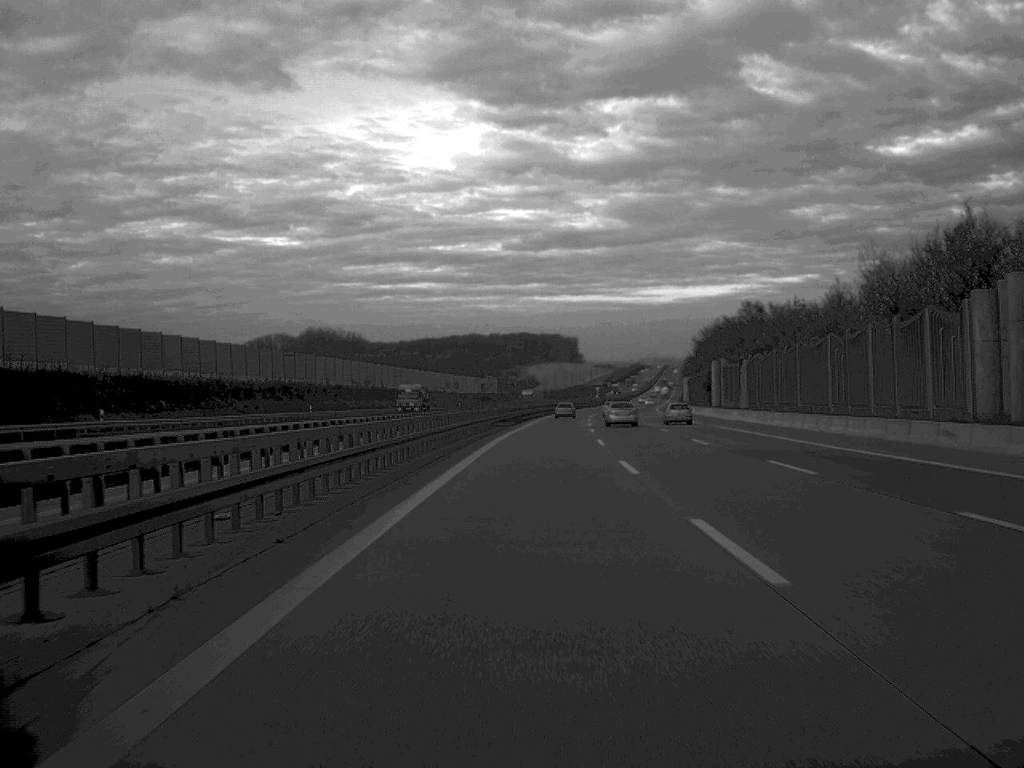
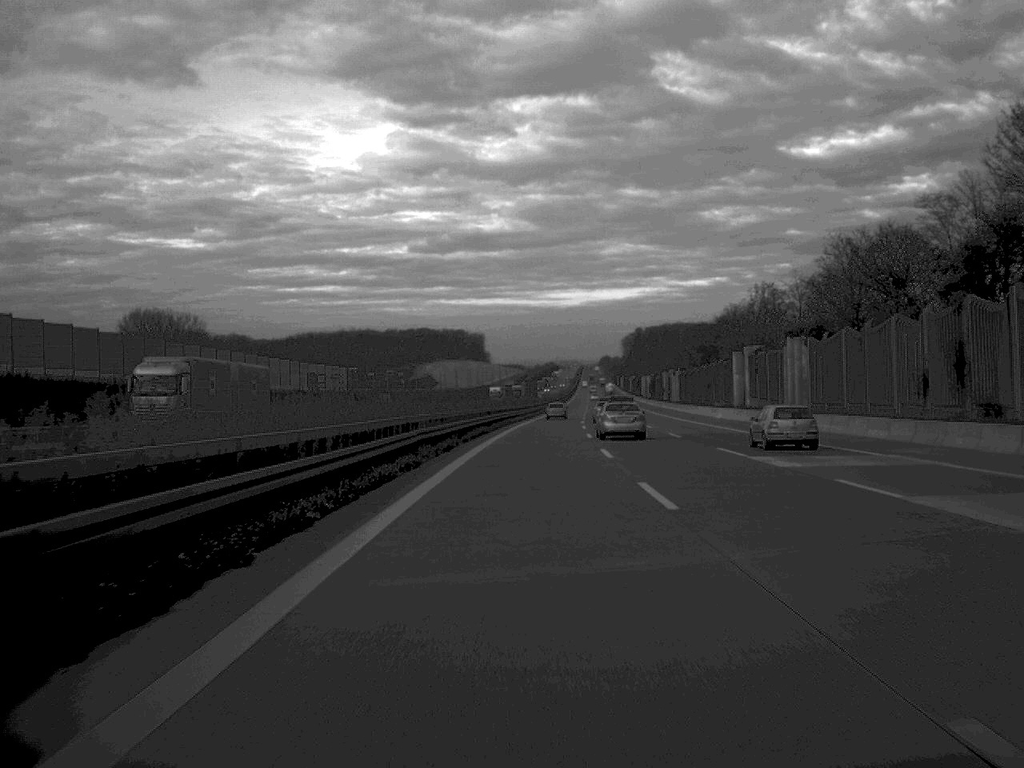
(+5.1, +134.6) m; +4°
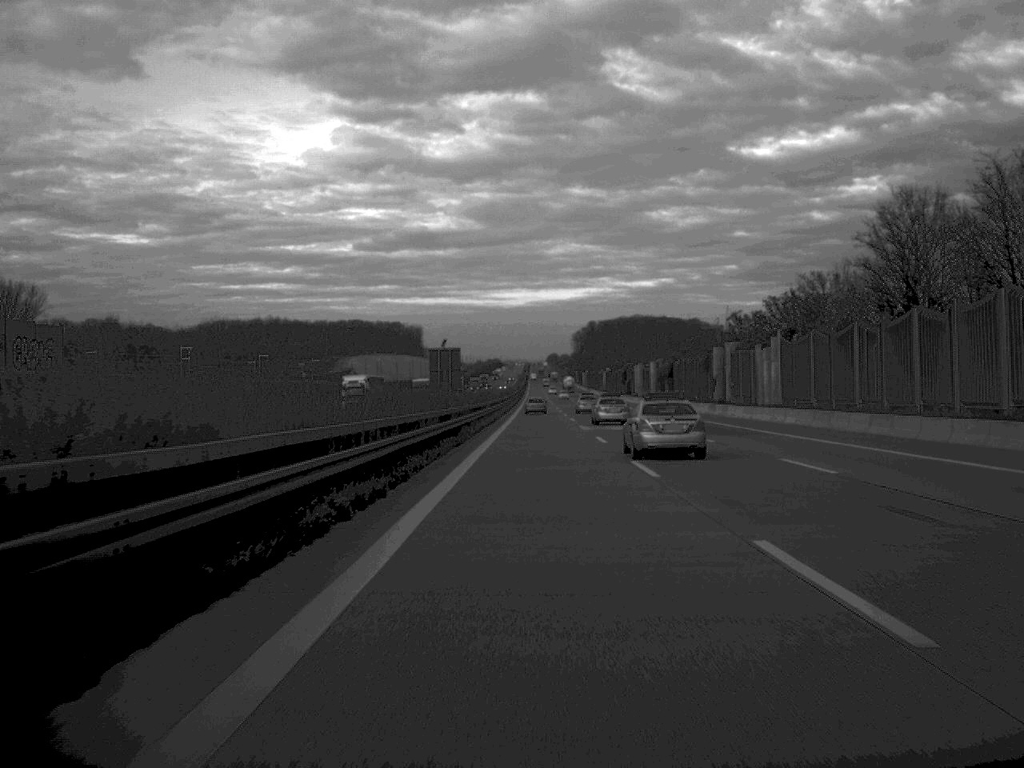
(+2.1, +98.3) m; +3°
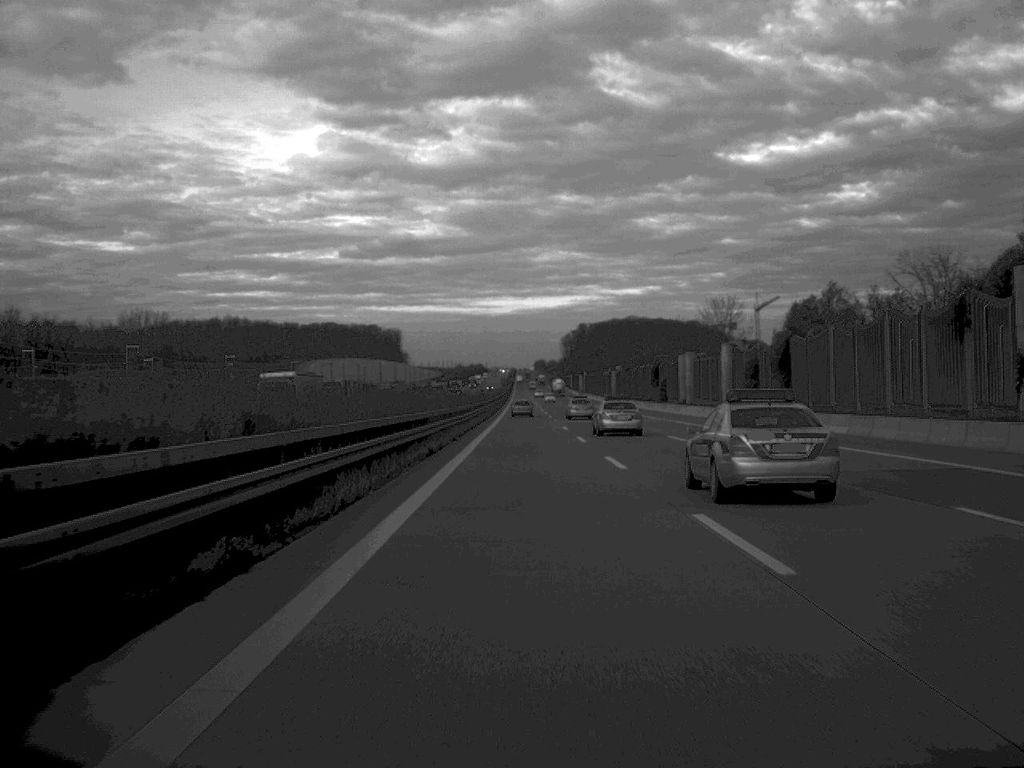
(+0.5, +68.1) m; +1°
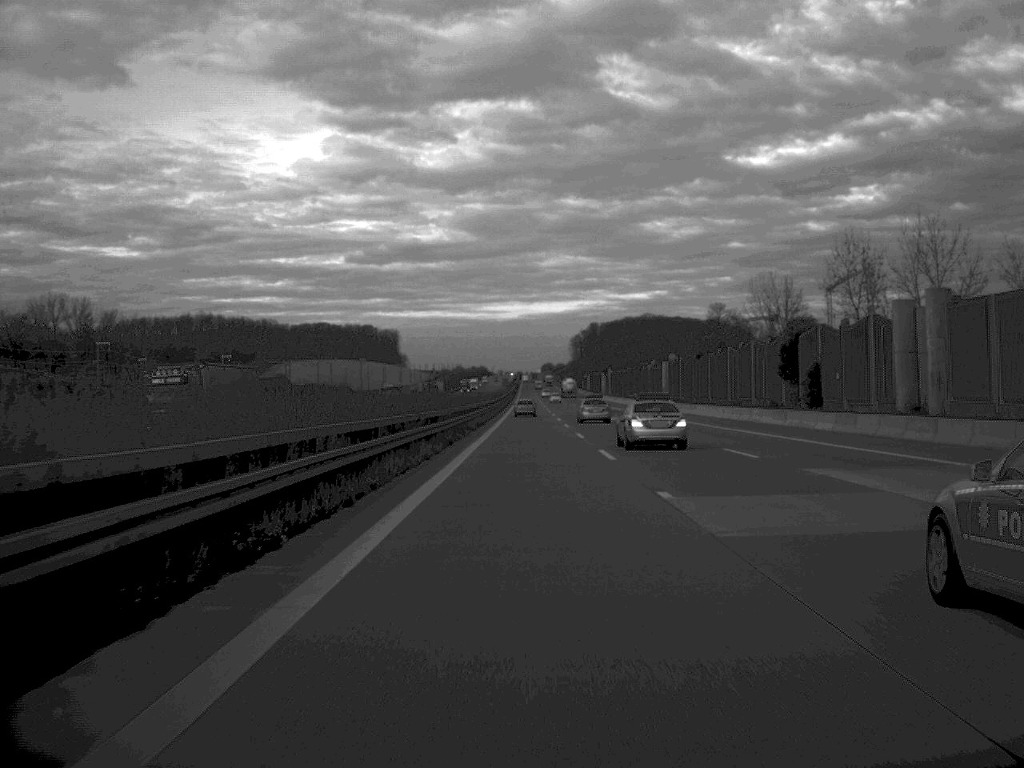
(-0.2, +66.5) m; 0°
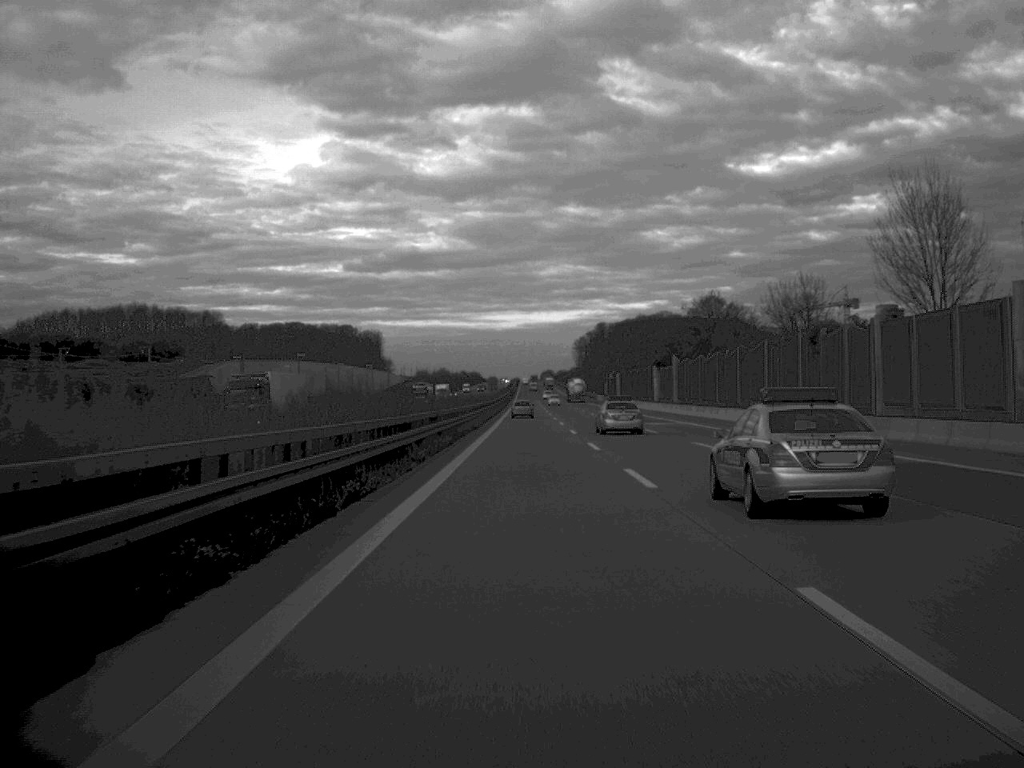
(0.0, +99.6) m; 0°
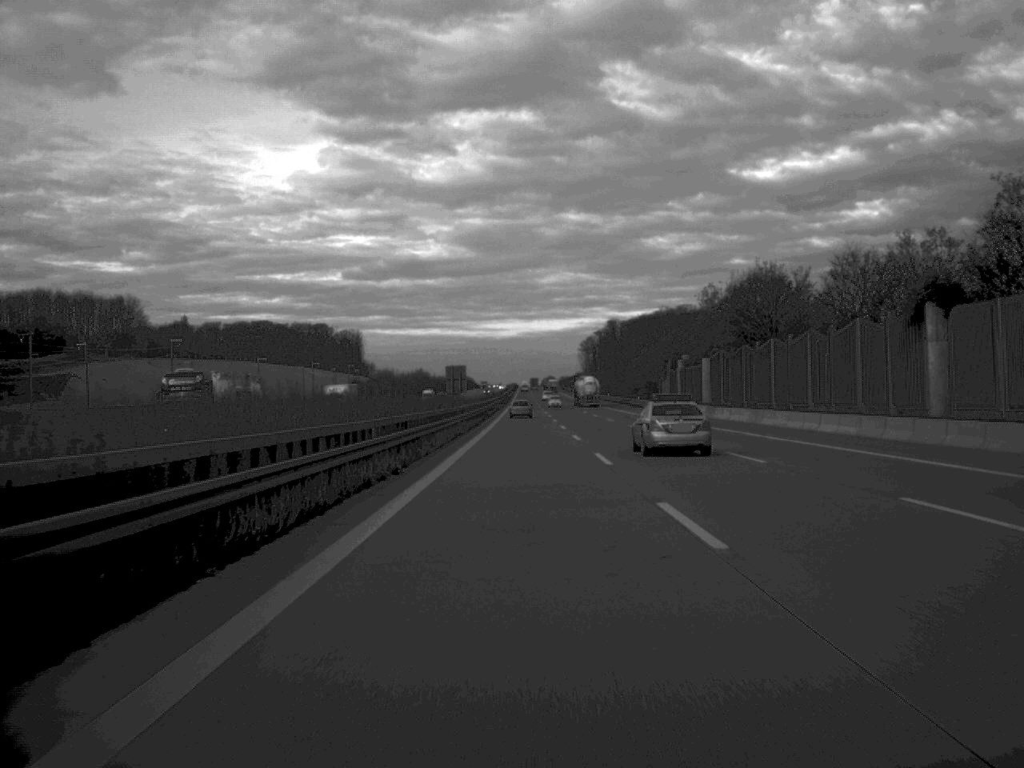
(+0.1, +98.1) m; 0°
